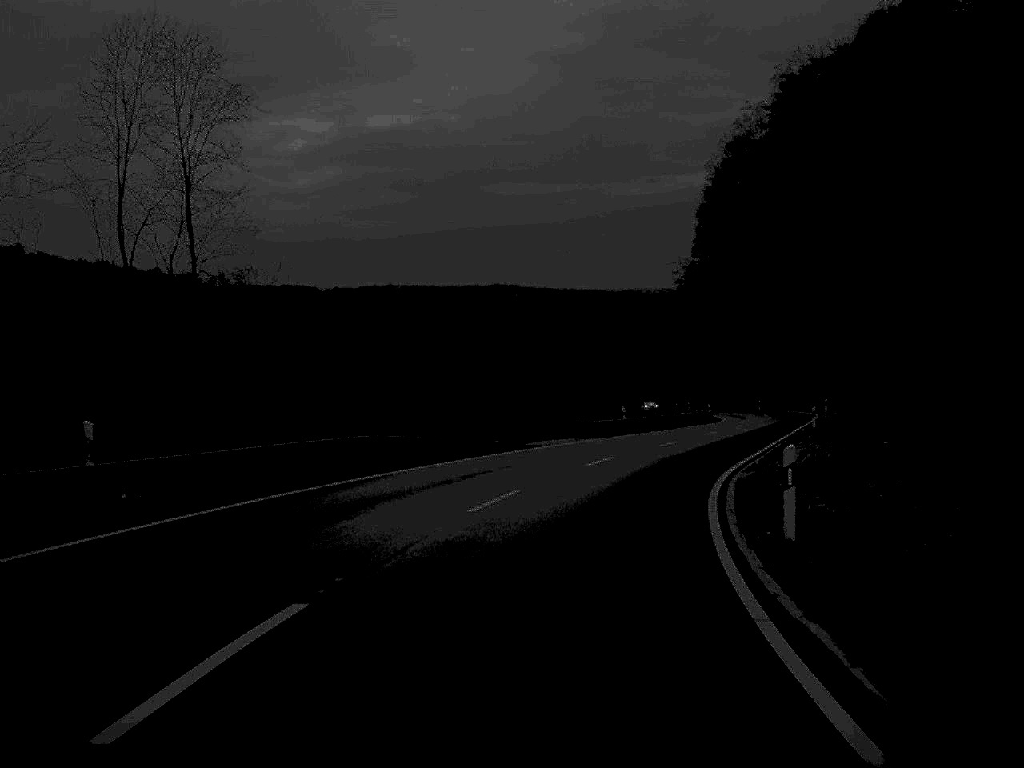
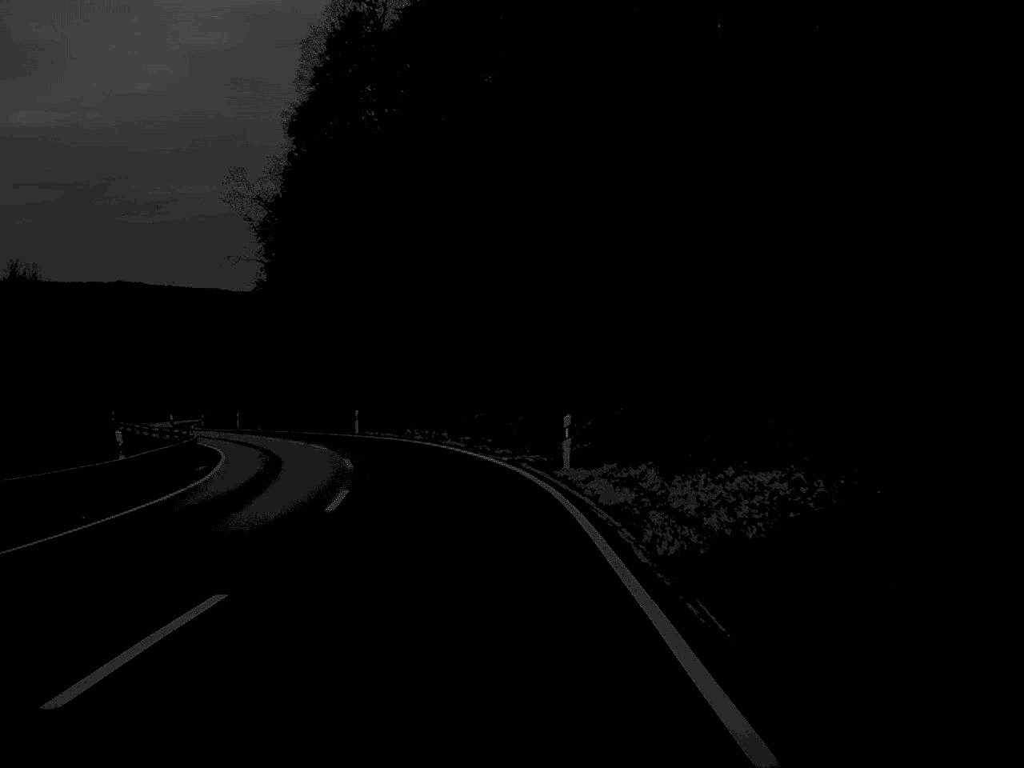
(+14.0, +68.8) m; +16°
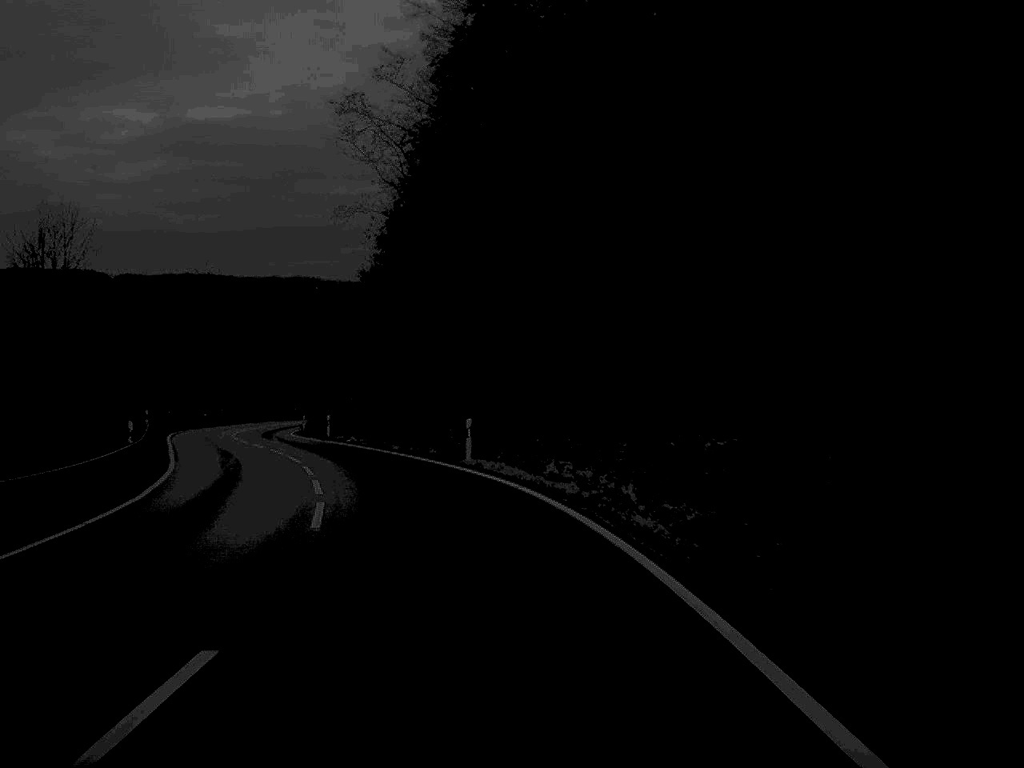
(-1.7, +26.1) m; -9°
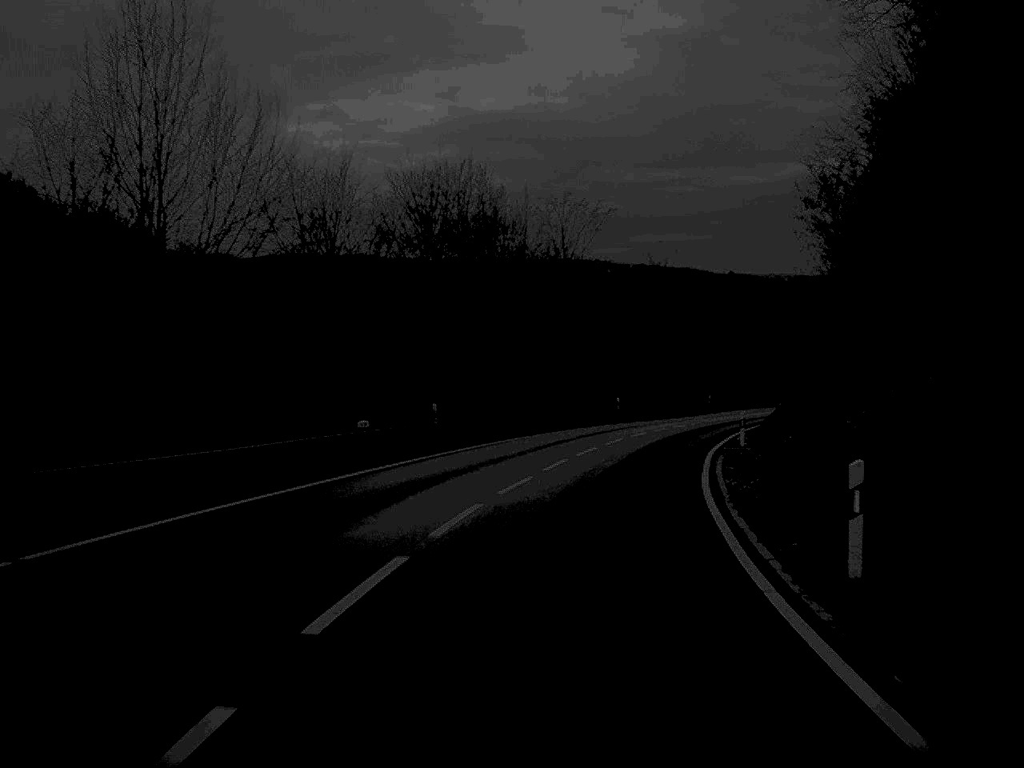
(-13.2, +66.1) m; -12°
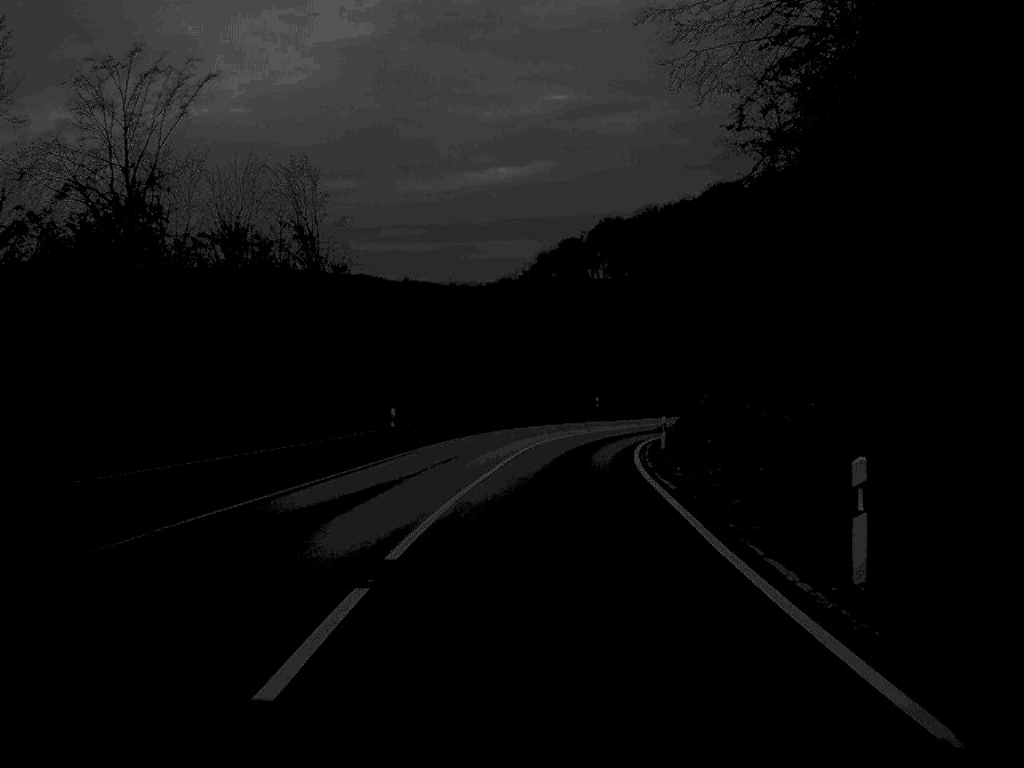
(+7.4, +54.4) m; +14°
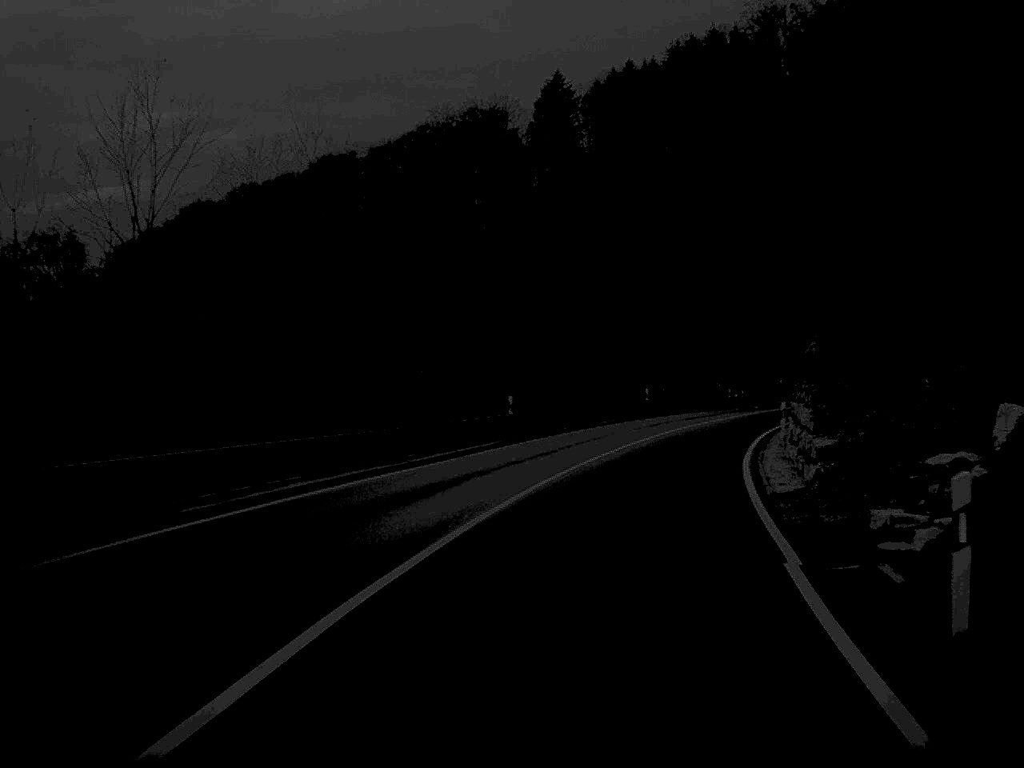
(+6.9, +63.3) m; +18°
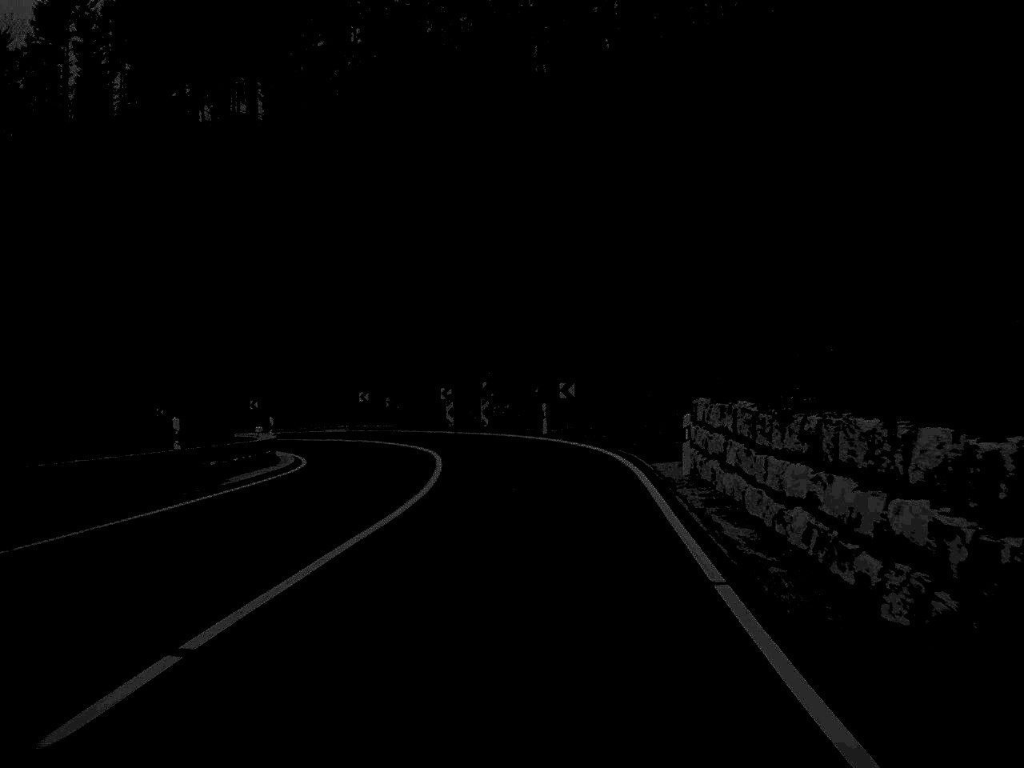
(+11.5, +60.1) m; +18°
